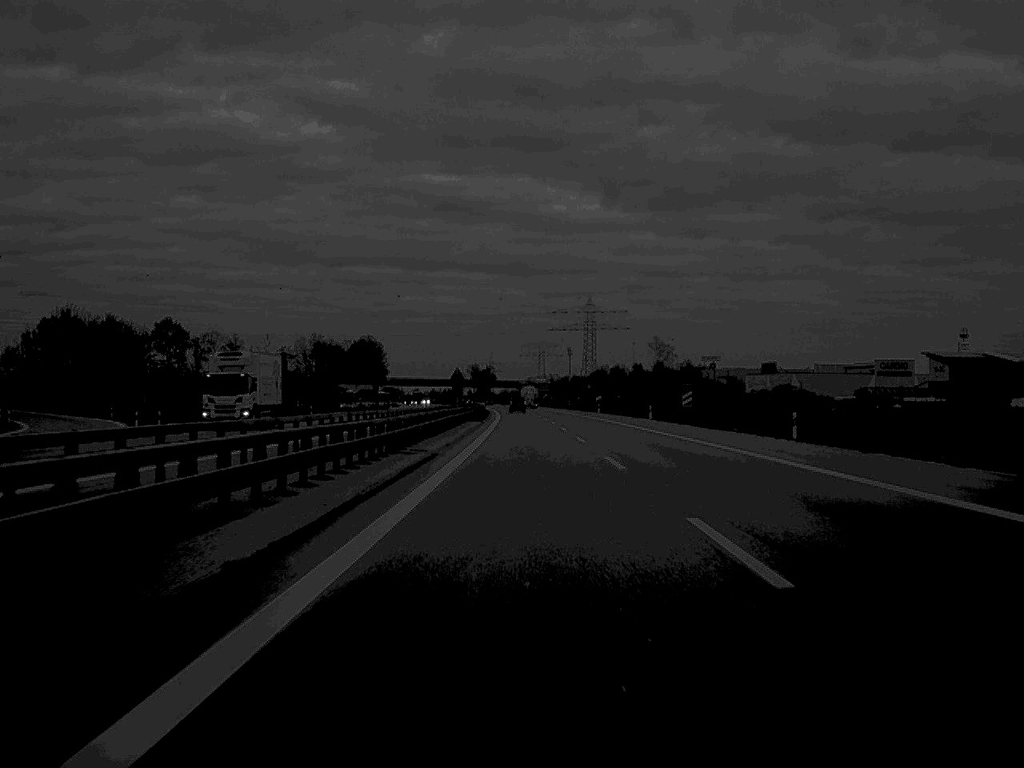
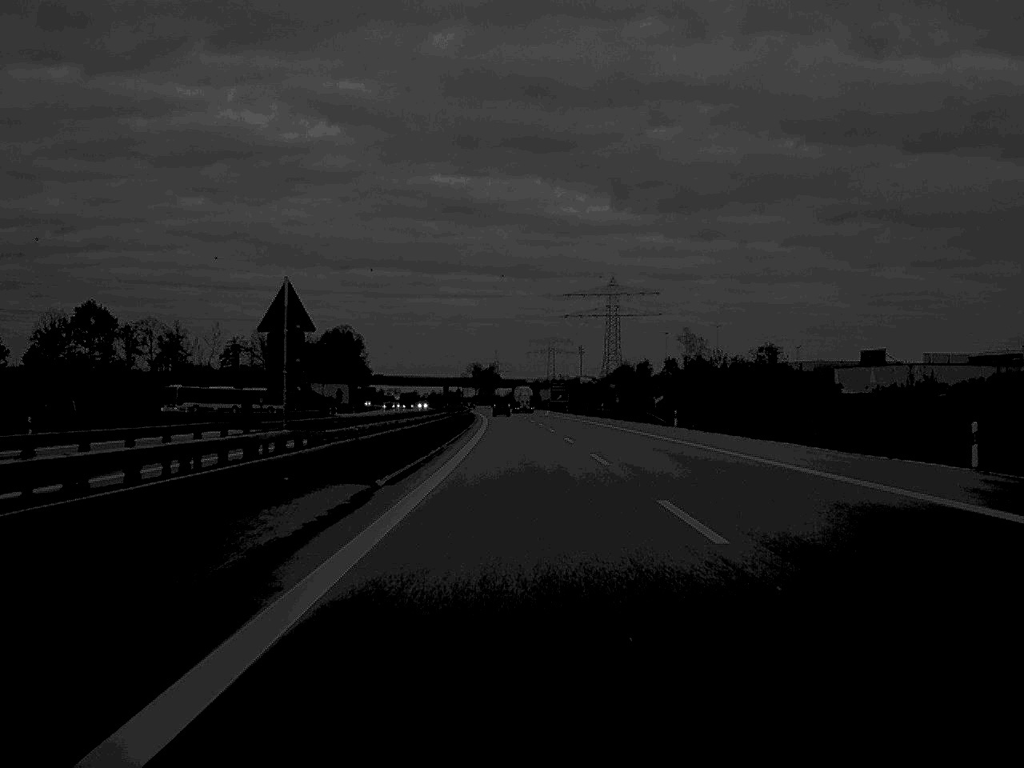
(-0.2, +68.5) m; 0°
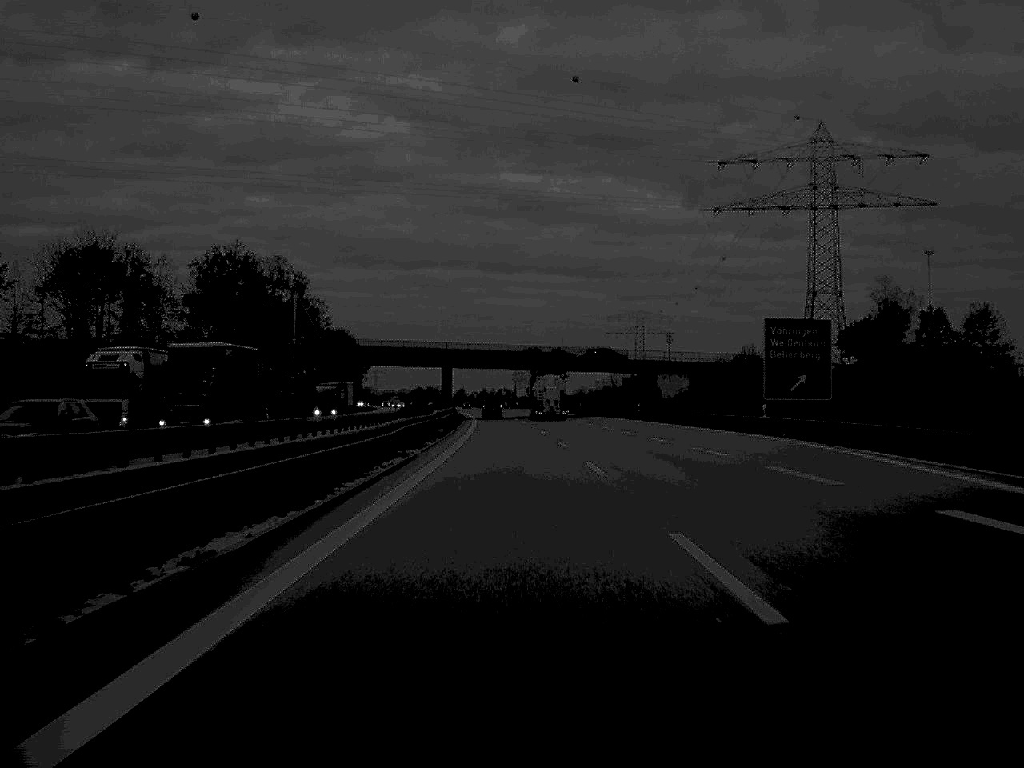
(-3.9, +166.3) m; -3°
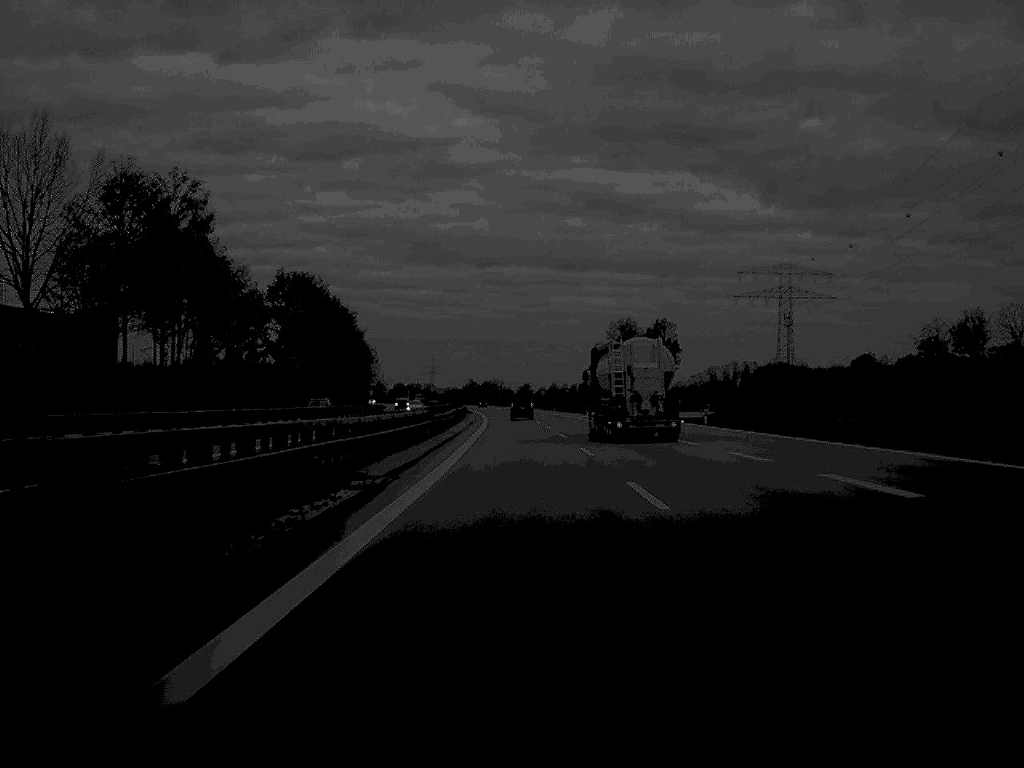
(-3.7, +134.3) m; -3°
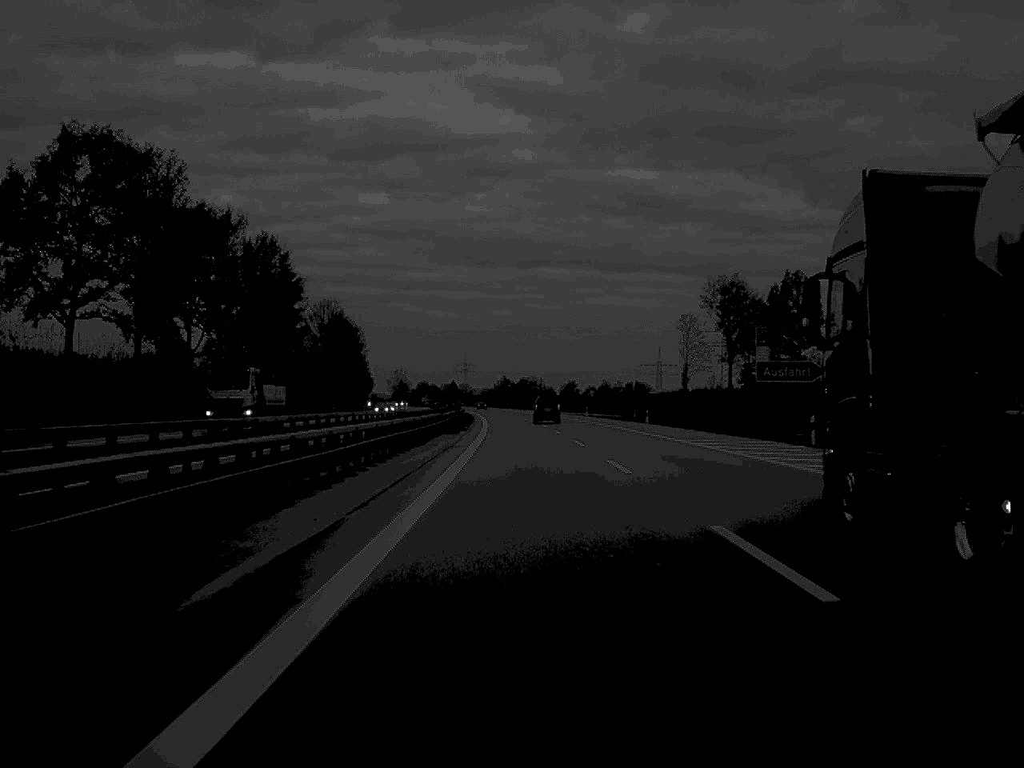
(-1.6, +98.2) m; -2°
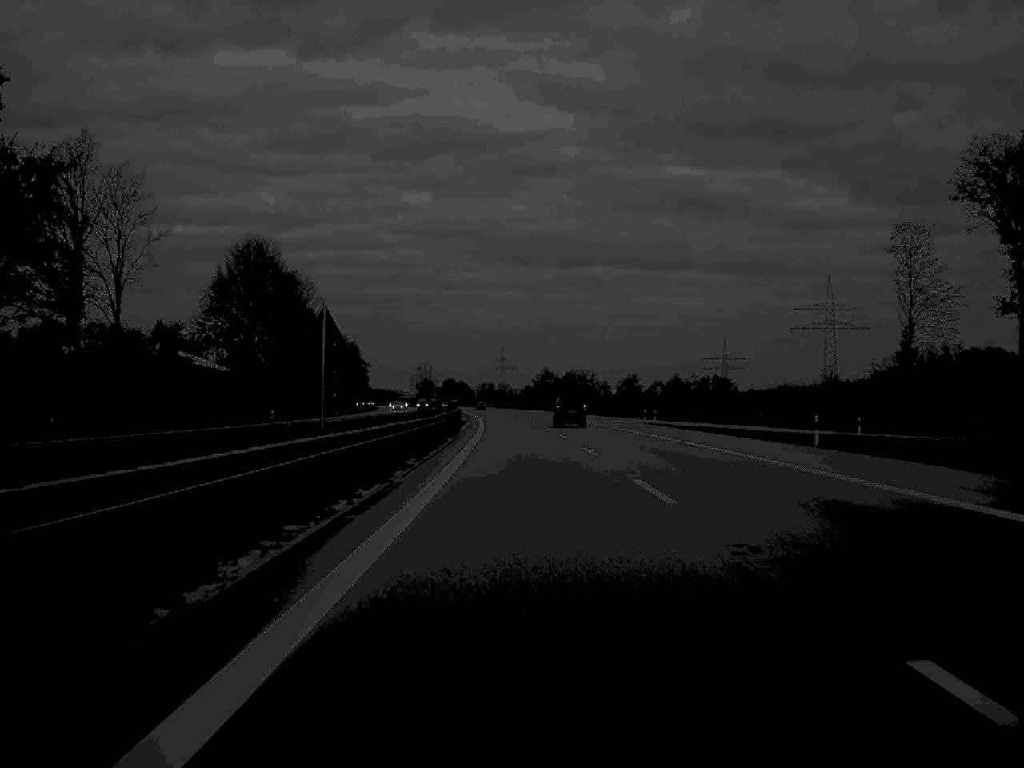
(-1.6, +98.2) m; -2°
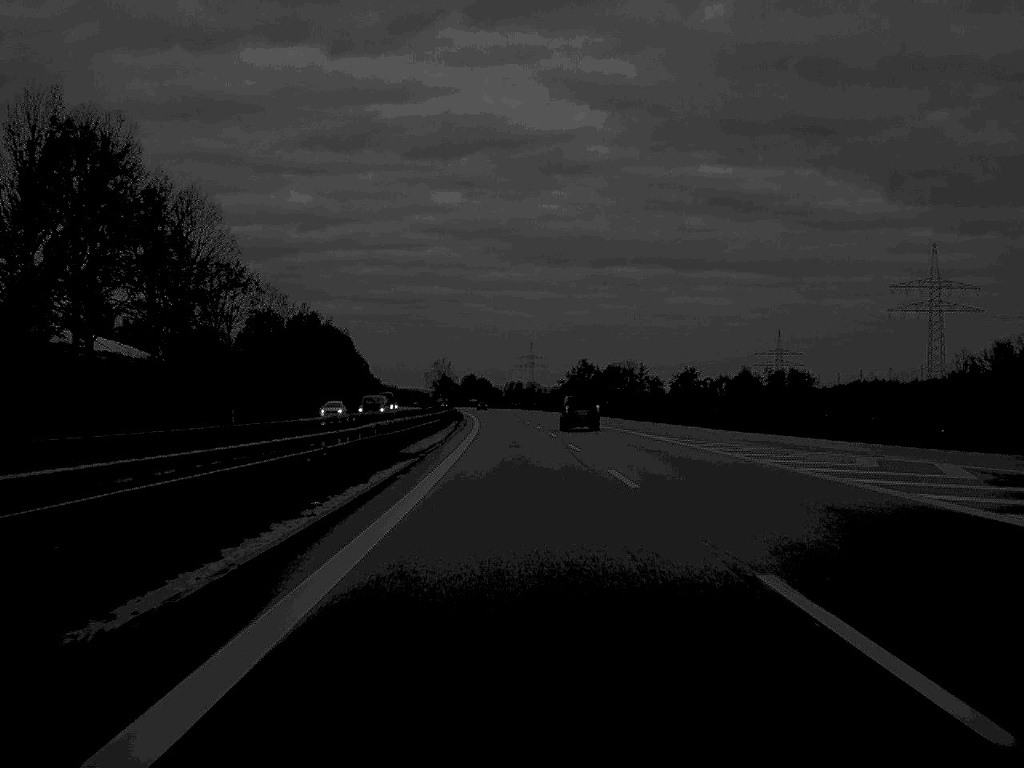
(-0.8, +67.9) m; -1°
